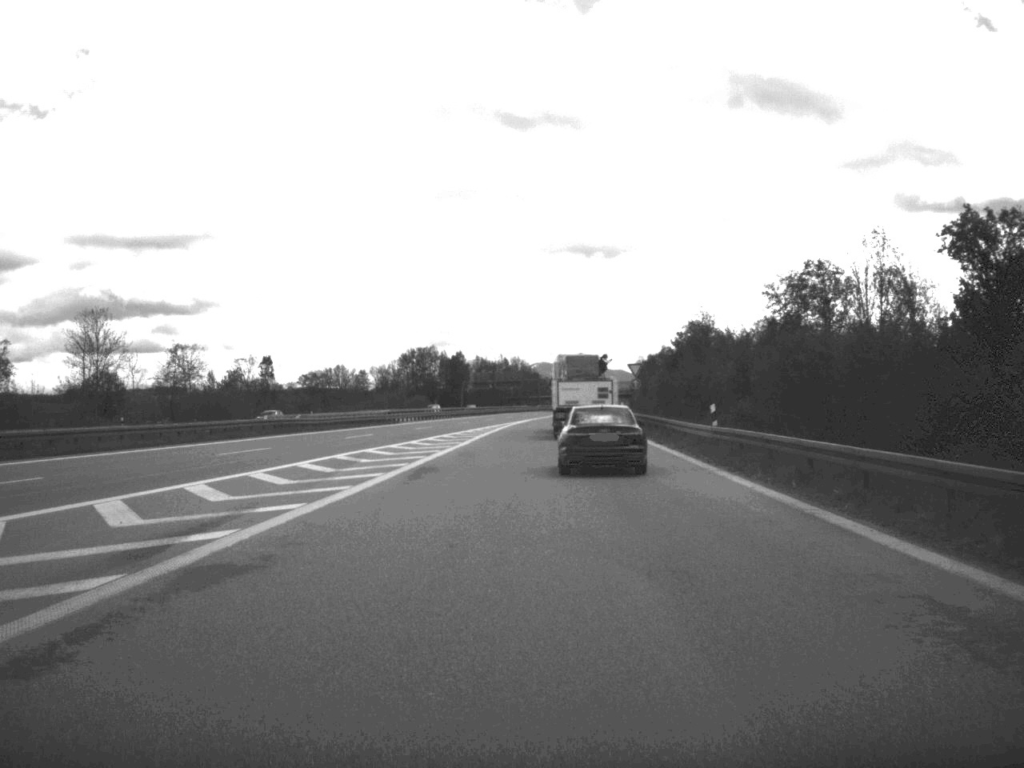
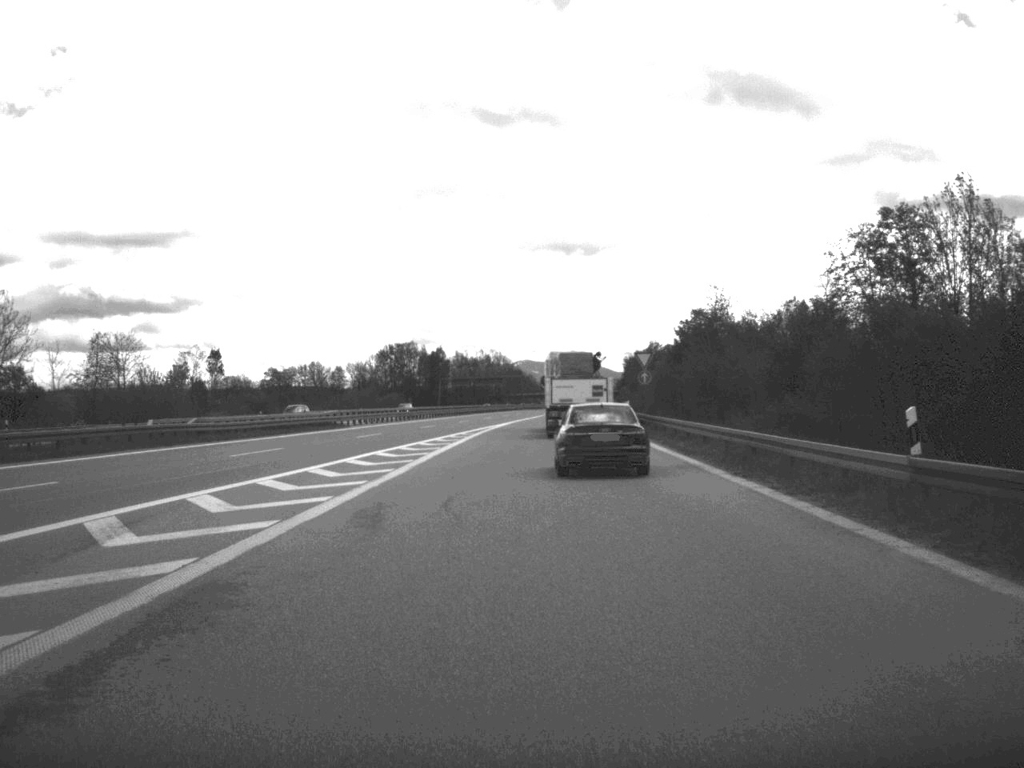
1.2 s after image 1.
(+0.1, +19.0) m; +1°
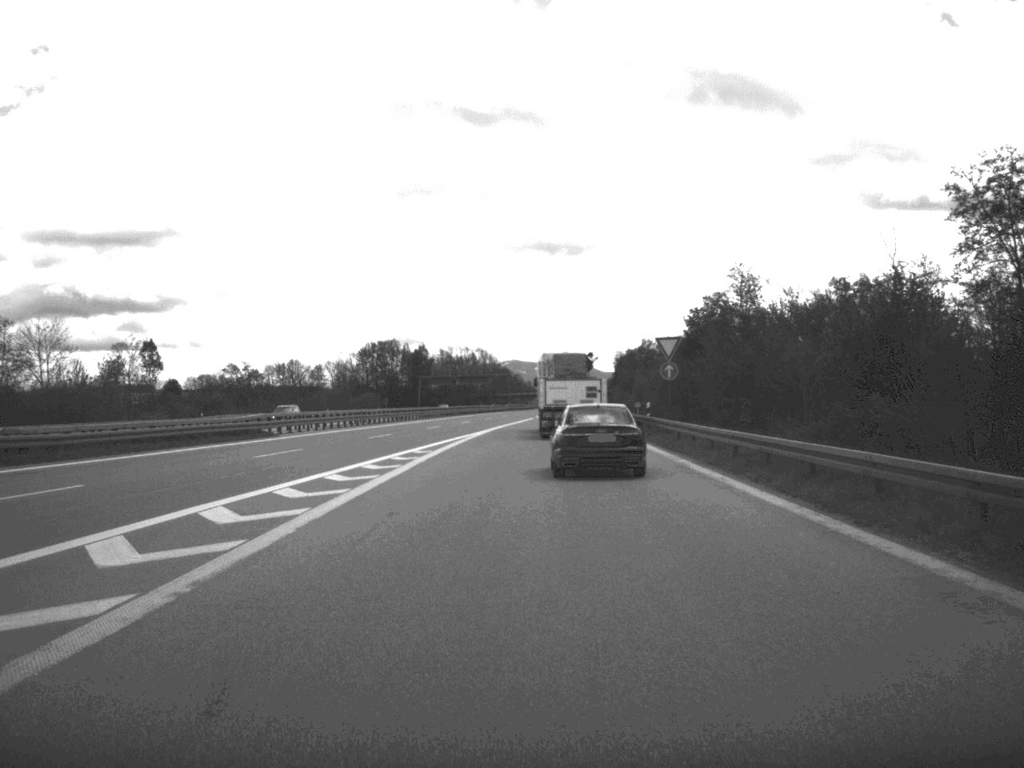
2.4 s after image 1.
(+0.1, +18.2) m; 0°
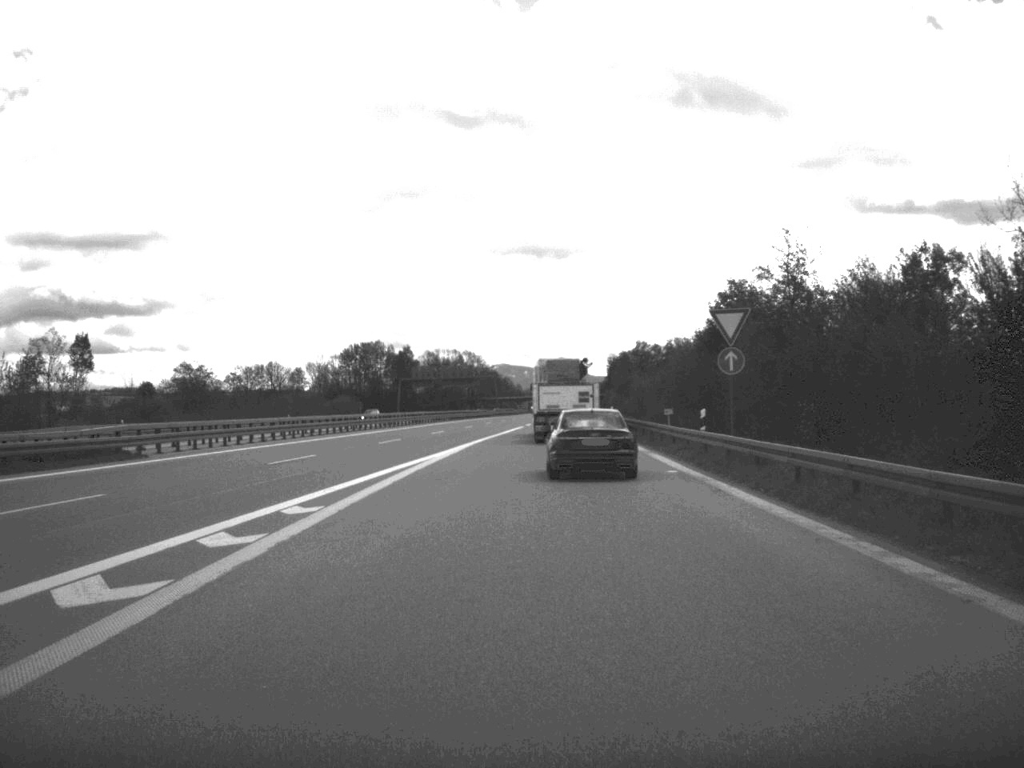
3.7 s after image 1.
(+0.1, +18.9) m; 0°
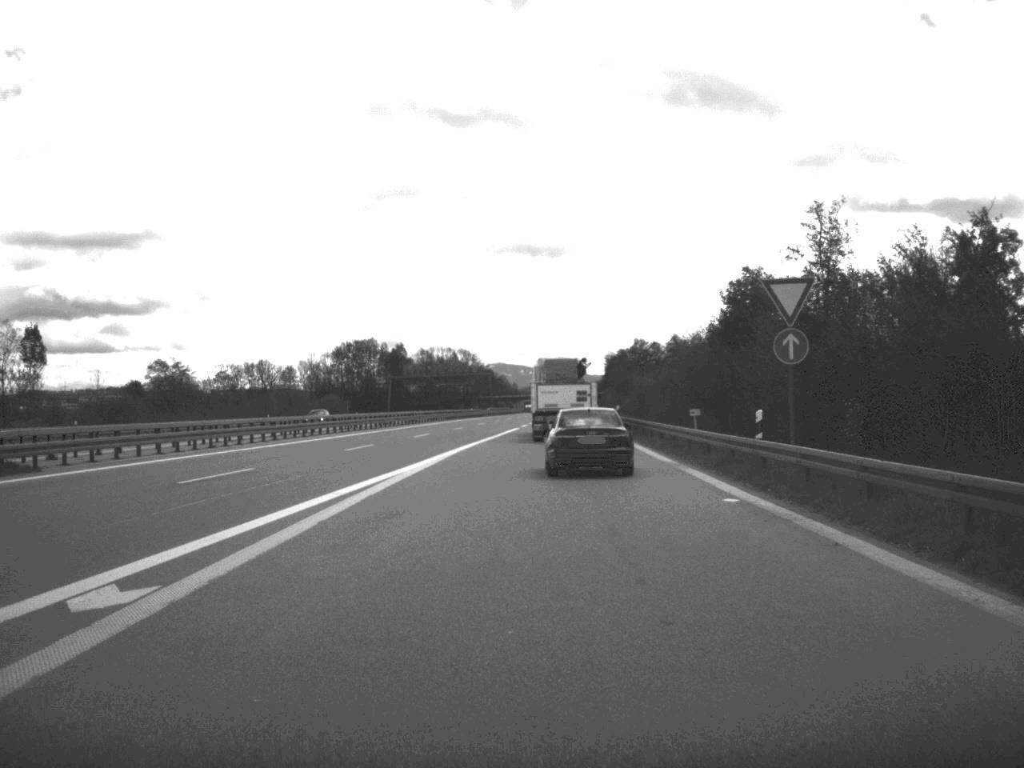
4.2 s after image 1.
(0.0, +8.6) m; 0°
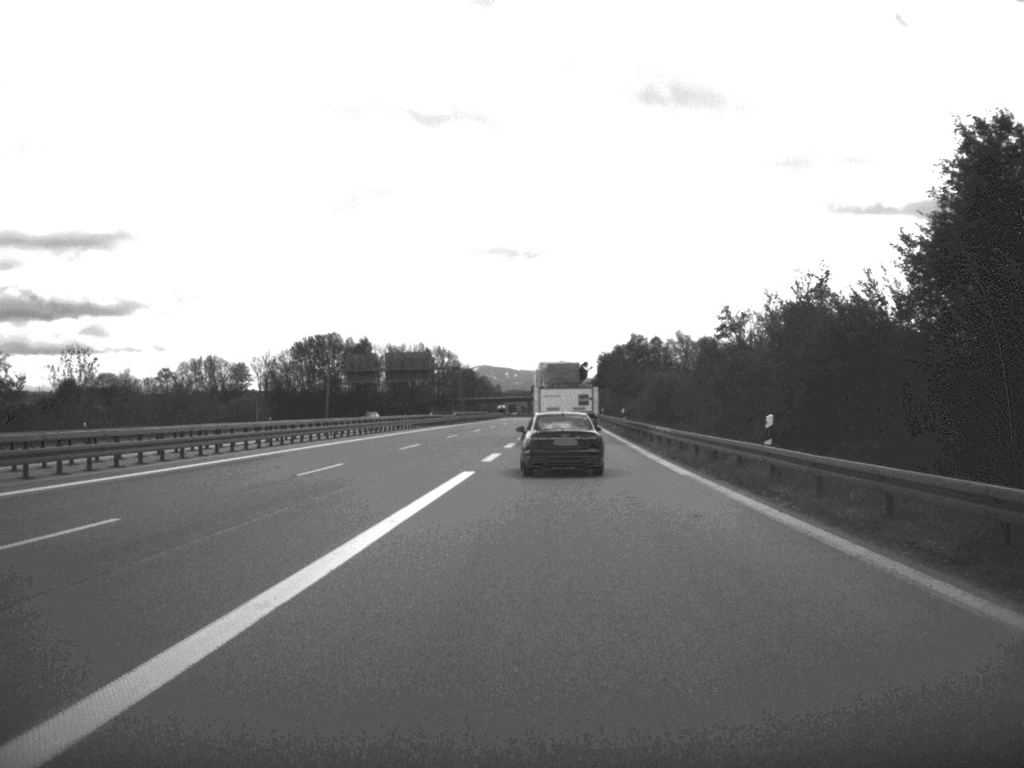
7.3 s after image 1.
(+0.3, +49.0) m; 0°
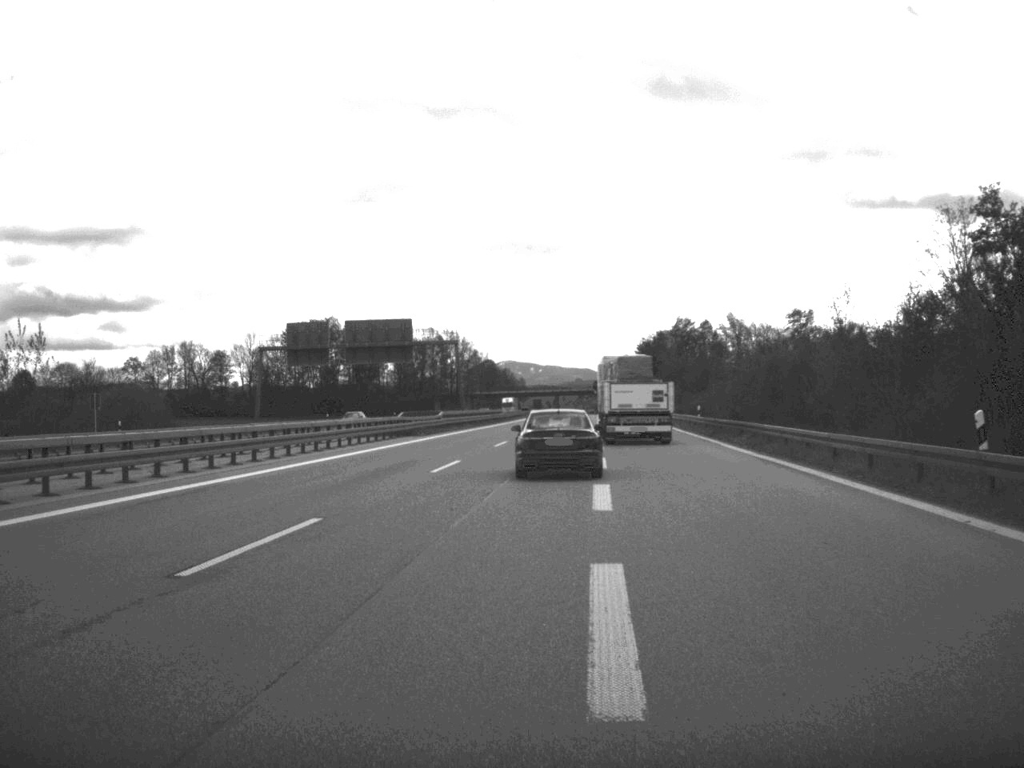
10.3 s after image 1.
(-0.8, +53.2) m; -1°
